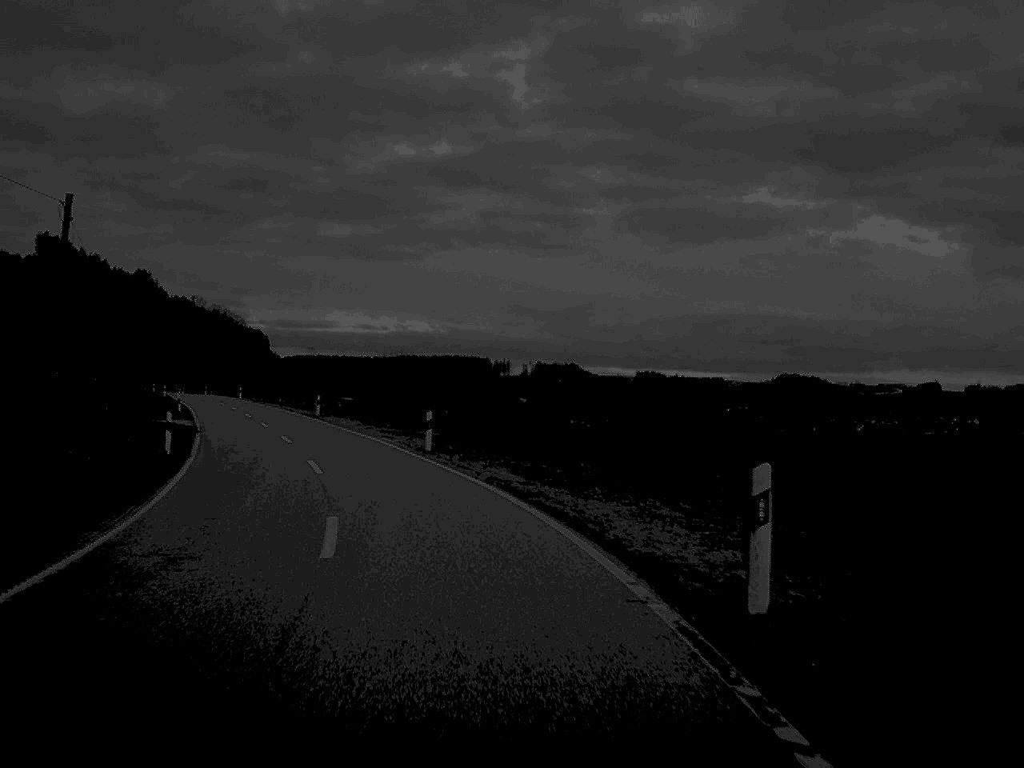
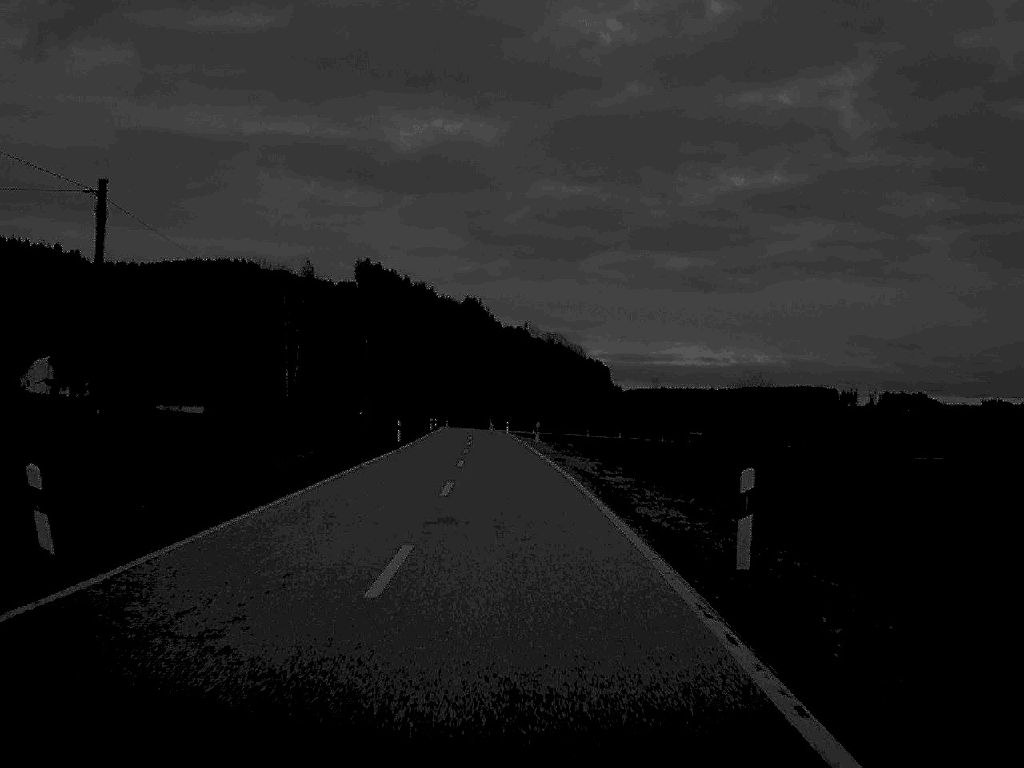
(-8.4, +49.2) m; -15°
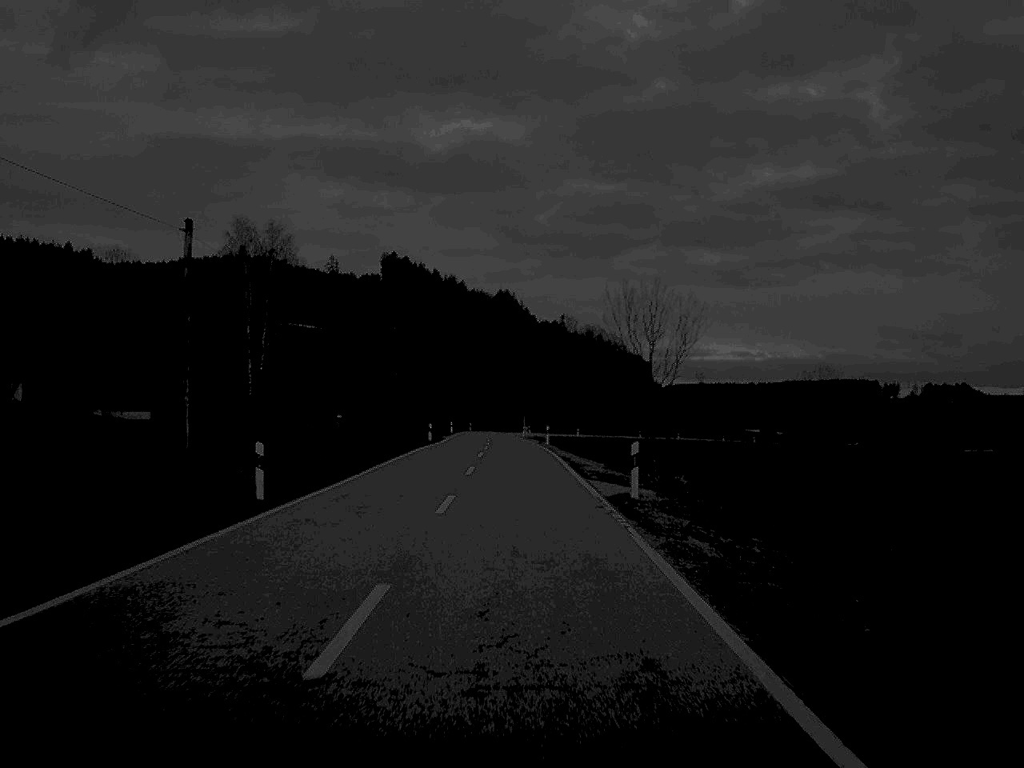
(-0.6, +39.2) m; -1°
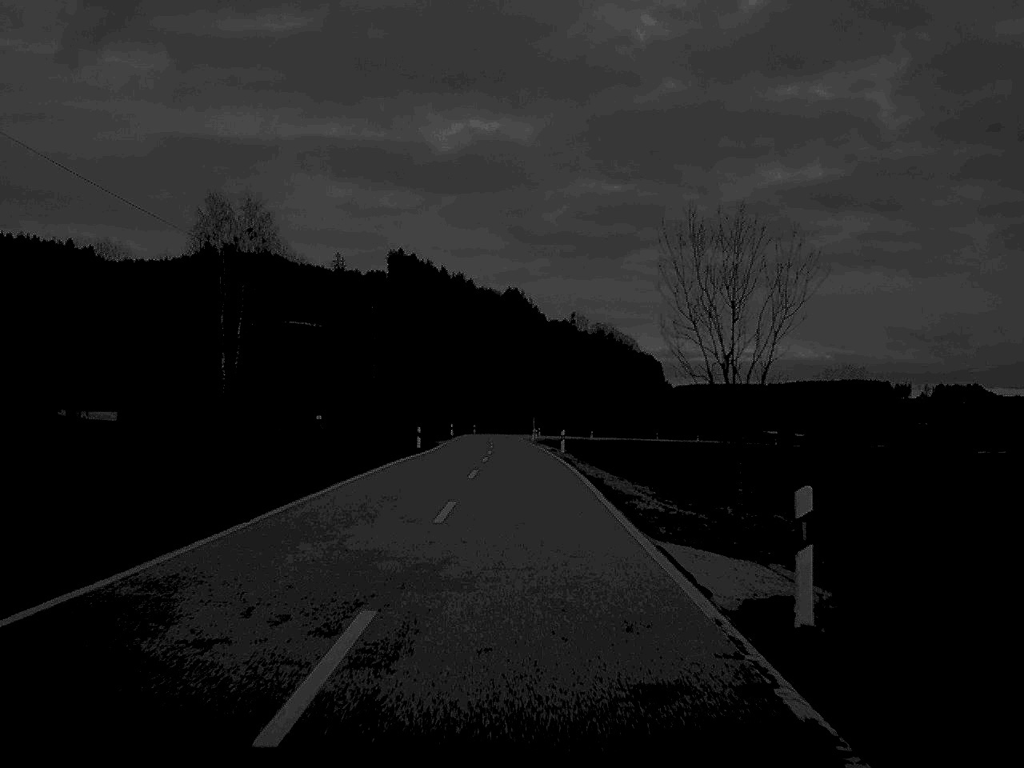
(0.0, +13.5) m; 0°
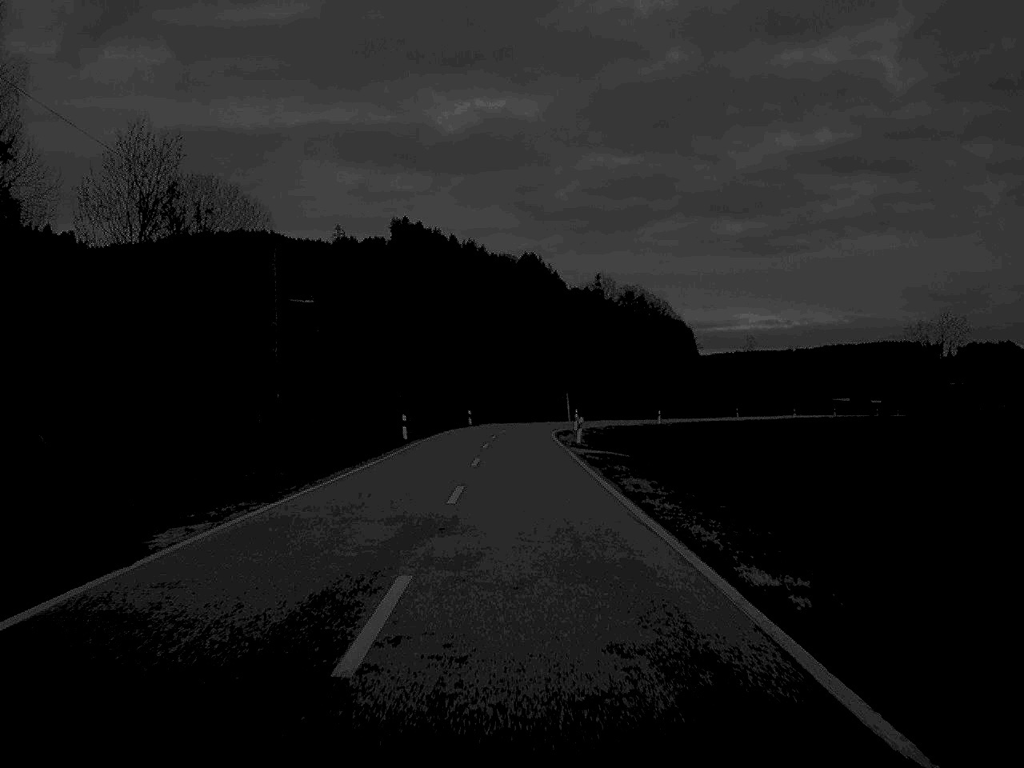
(-0.5, +58.5) m; -1°
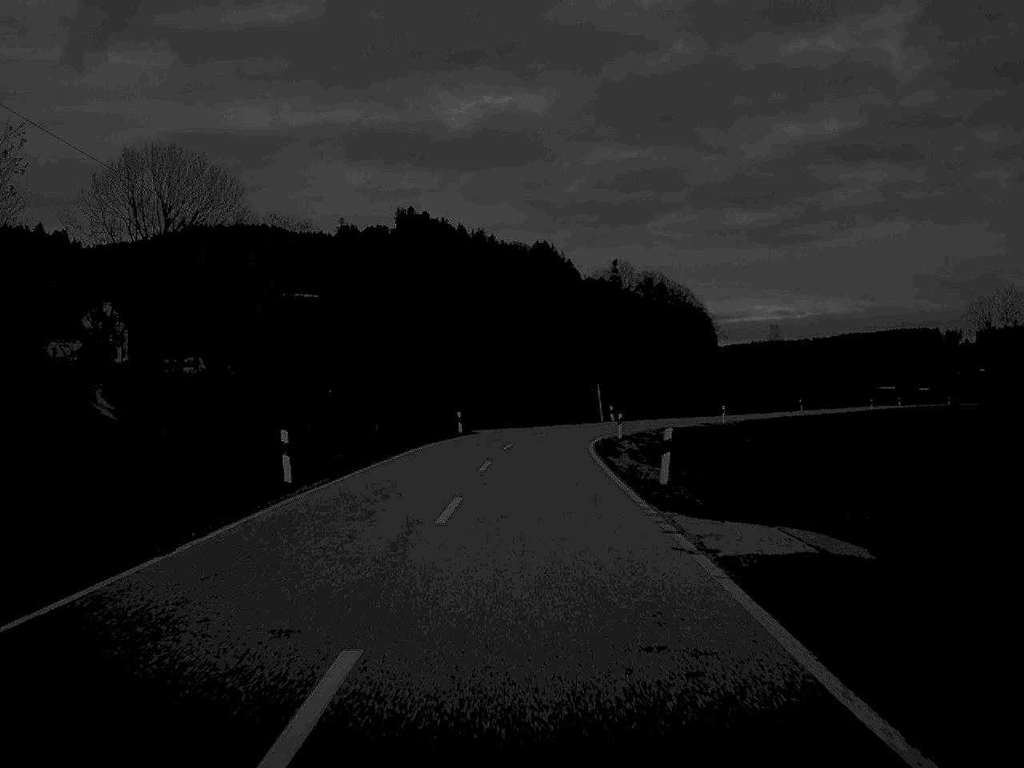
(-0.2, +27.3) m; -1°
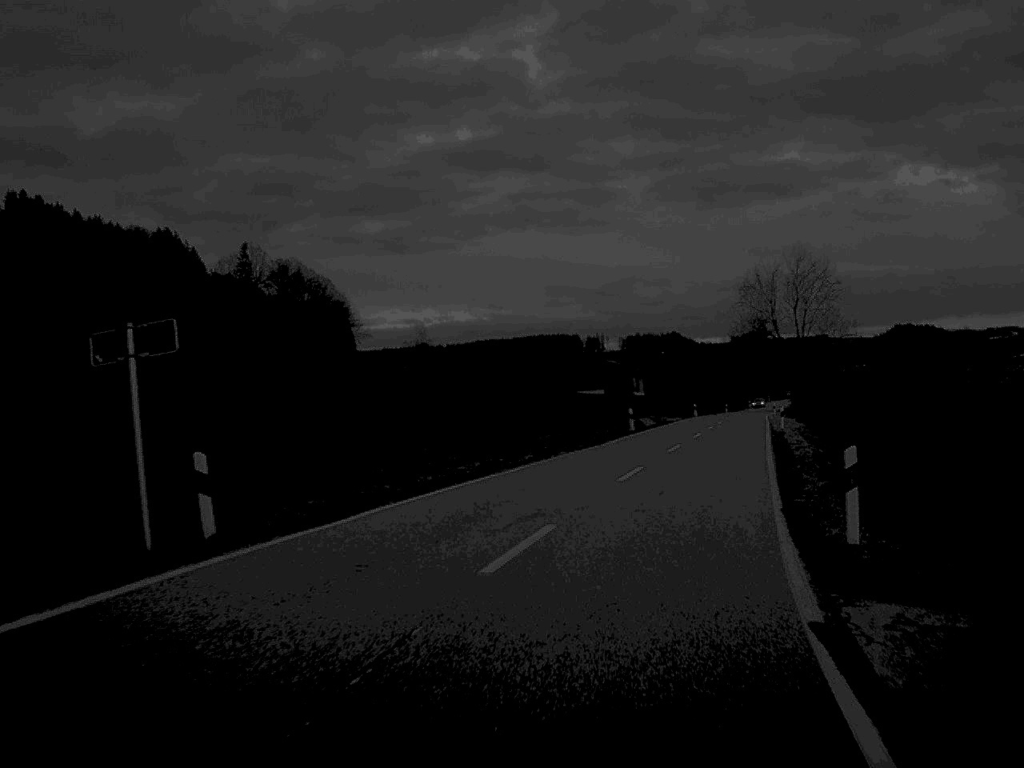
(+4.7, +64.0) m; +17°
